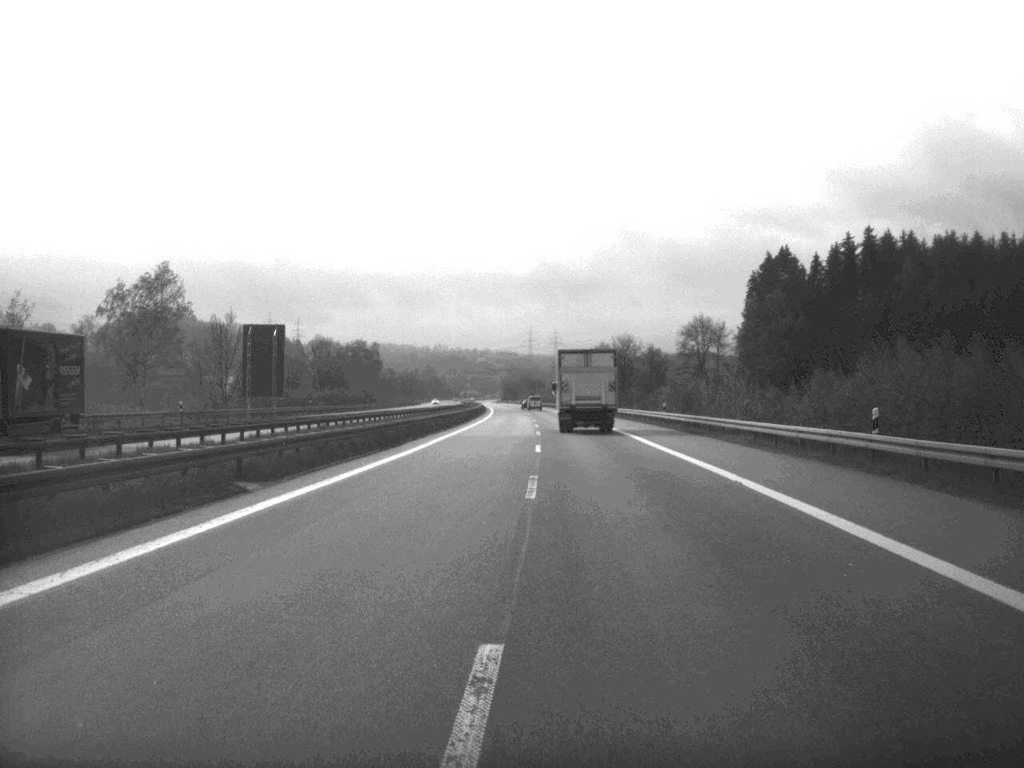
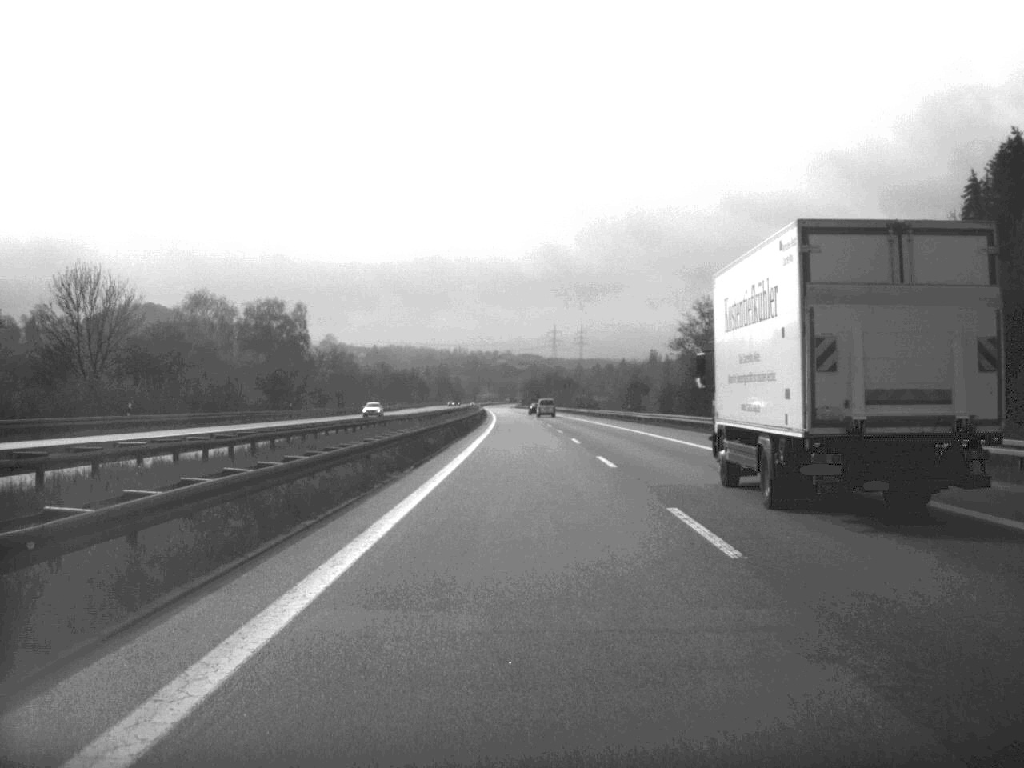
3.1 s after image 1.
(-1.6, +114.0) m; -1°
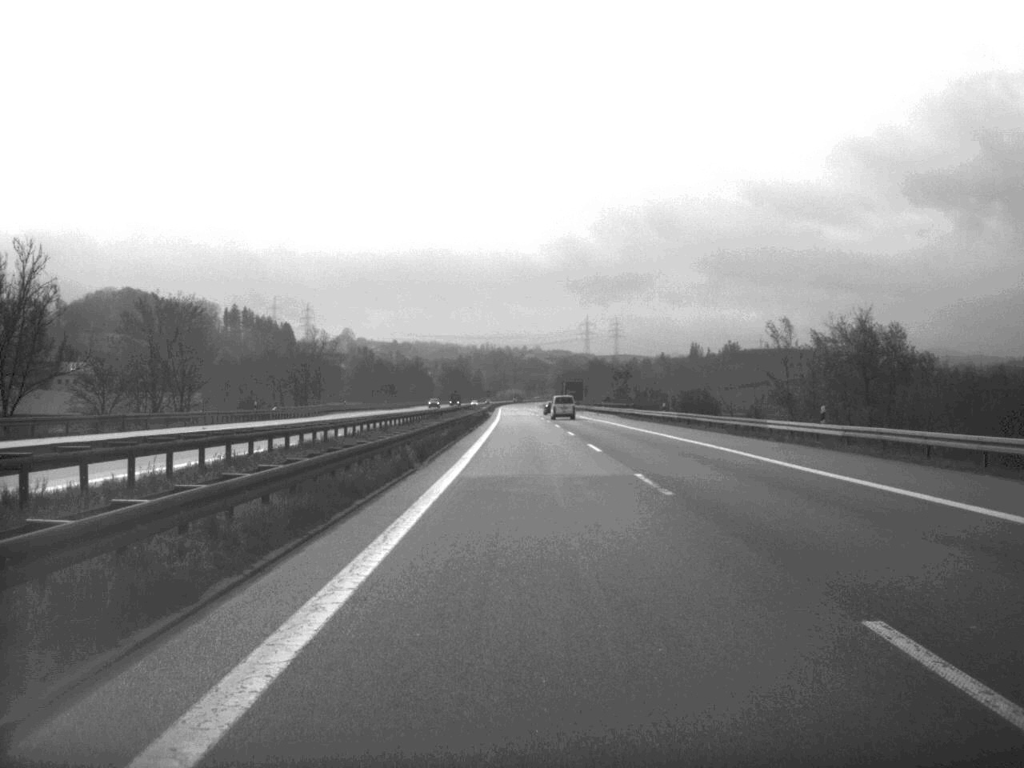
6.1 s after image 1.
(-1.4, +115.6) m; -1°
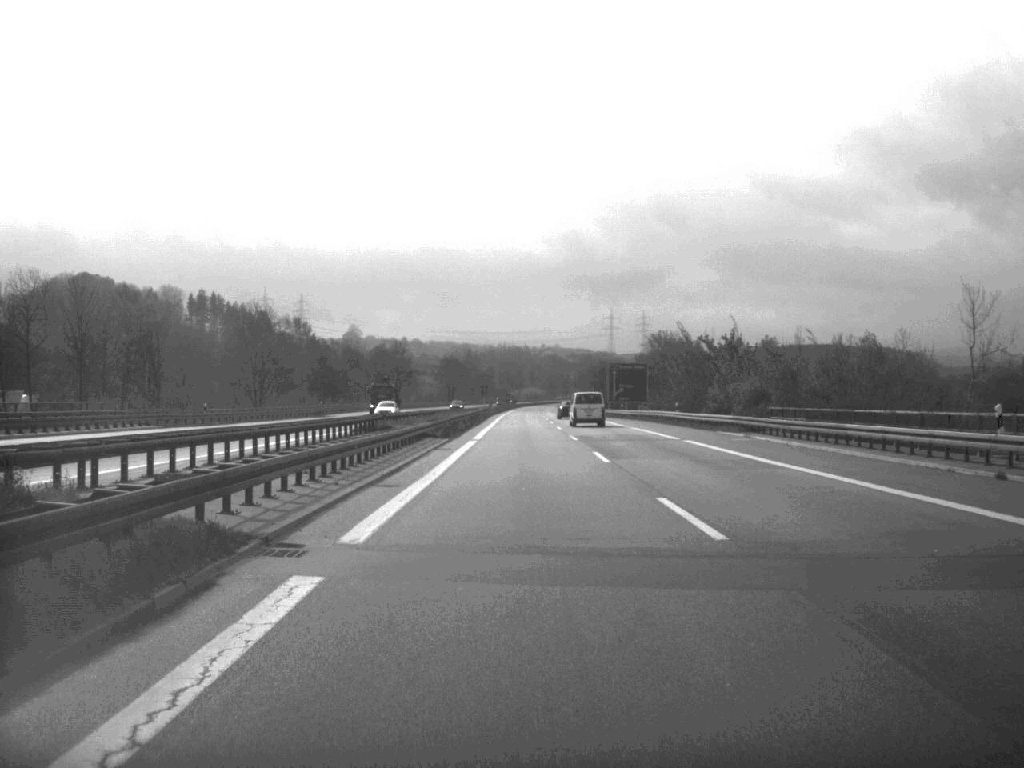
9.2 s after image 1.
(-0.8, +113.7) m; -1°
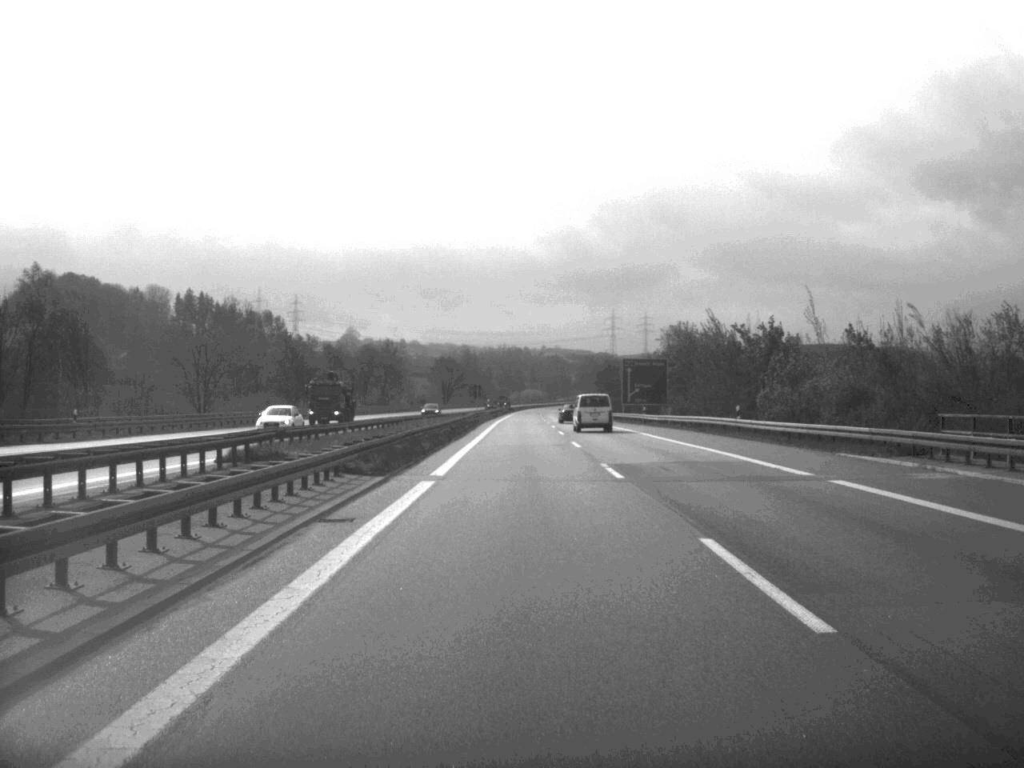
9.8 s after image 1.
(0.0, +22.6) m; 0°
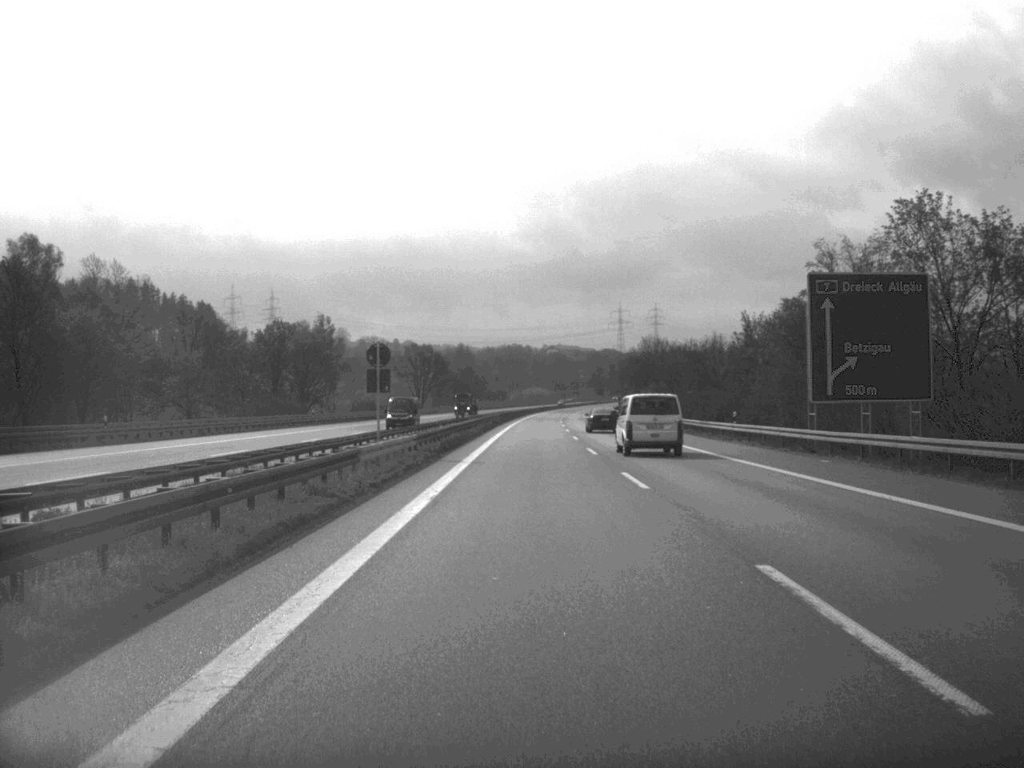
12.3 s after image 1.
(-0.5, +91.1) m; 0°
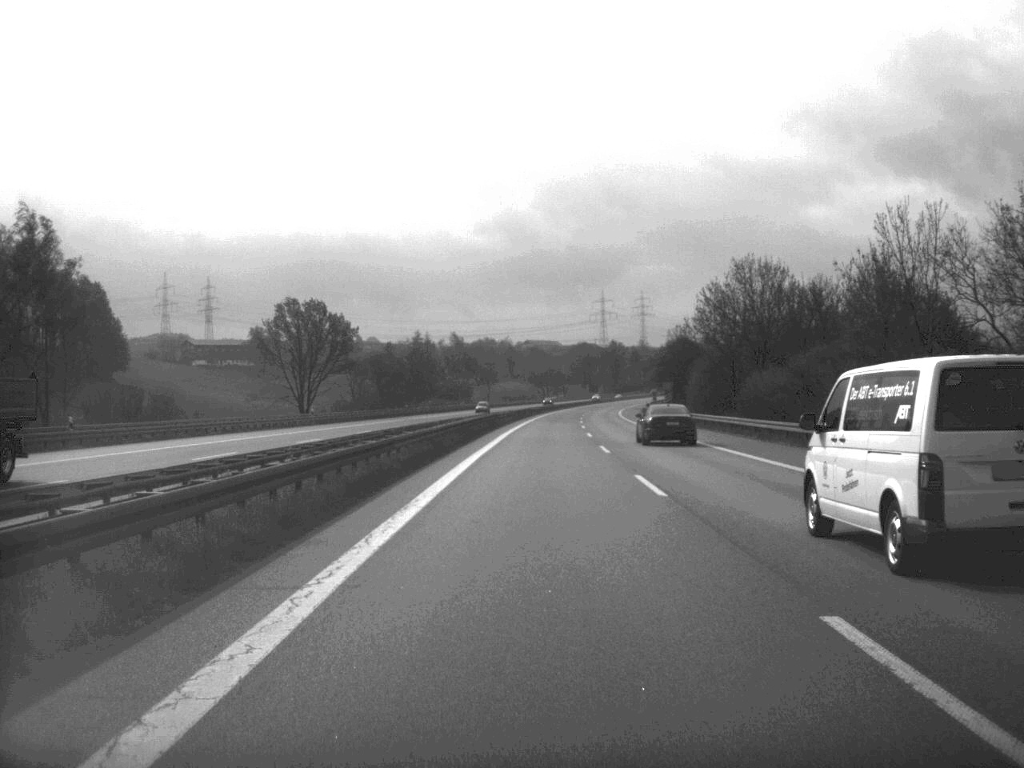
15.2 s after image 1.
(+0.8, +109.5) m; +1°
